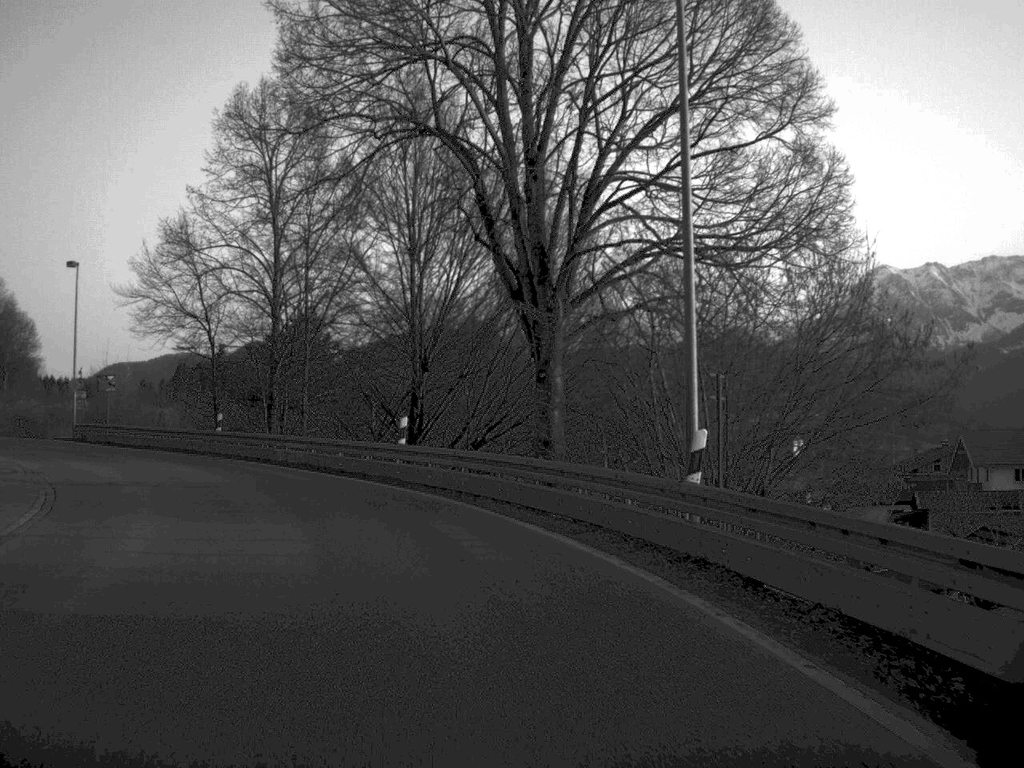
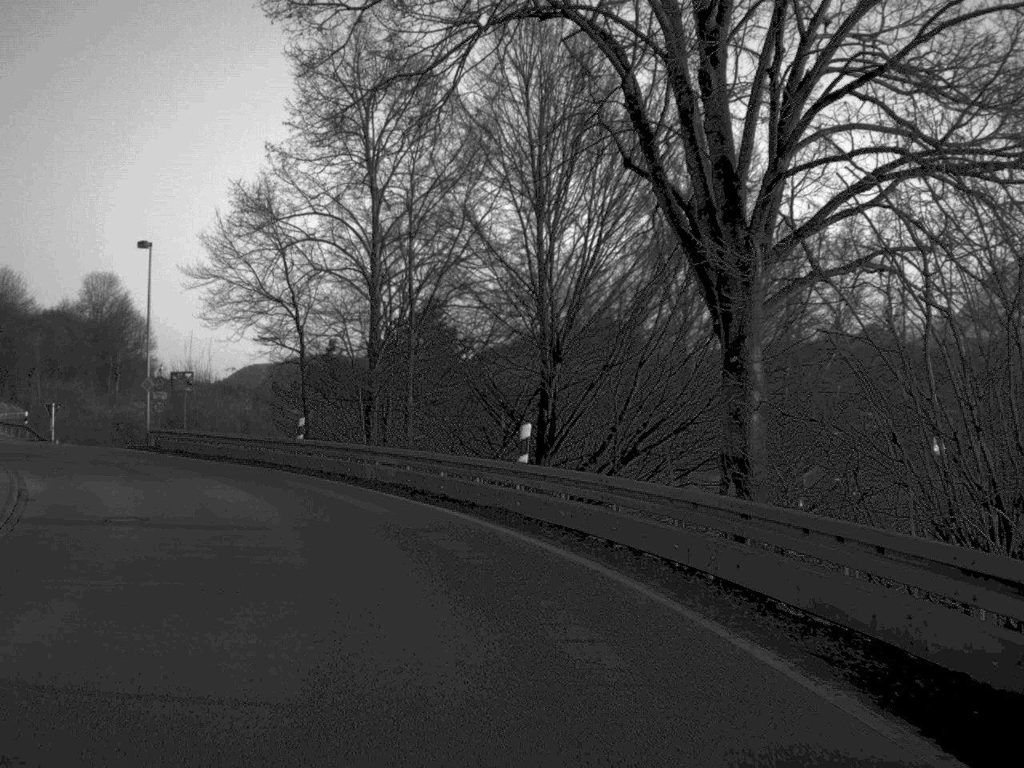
(-0.4, +8.0) m; -6°
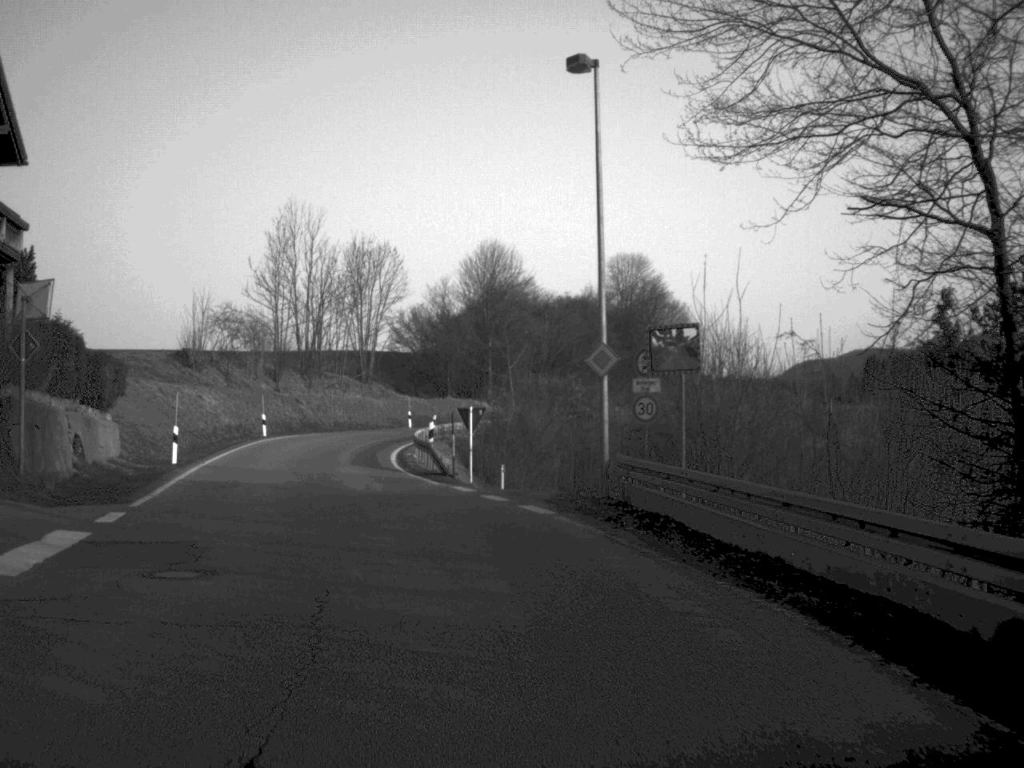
(-5.4, +24.9) m; -25°
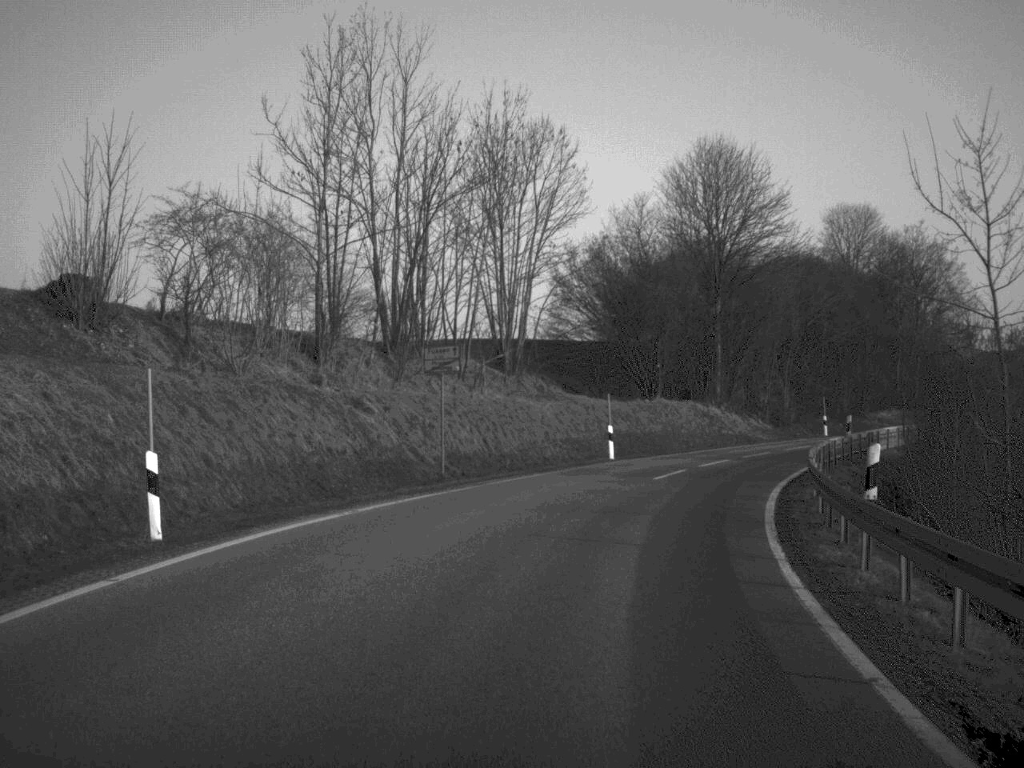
(-5.7, +41.9) m; -5°
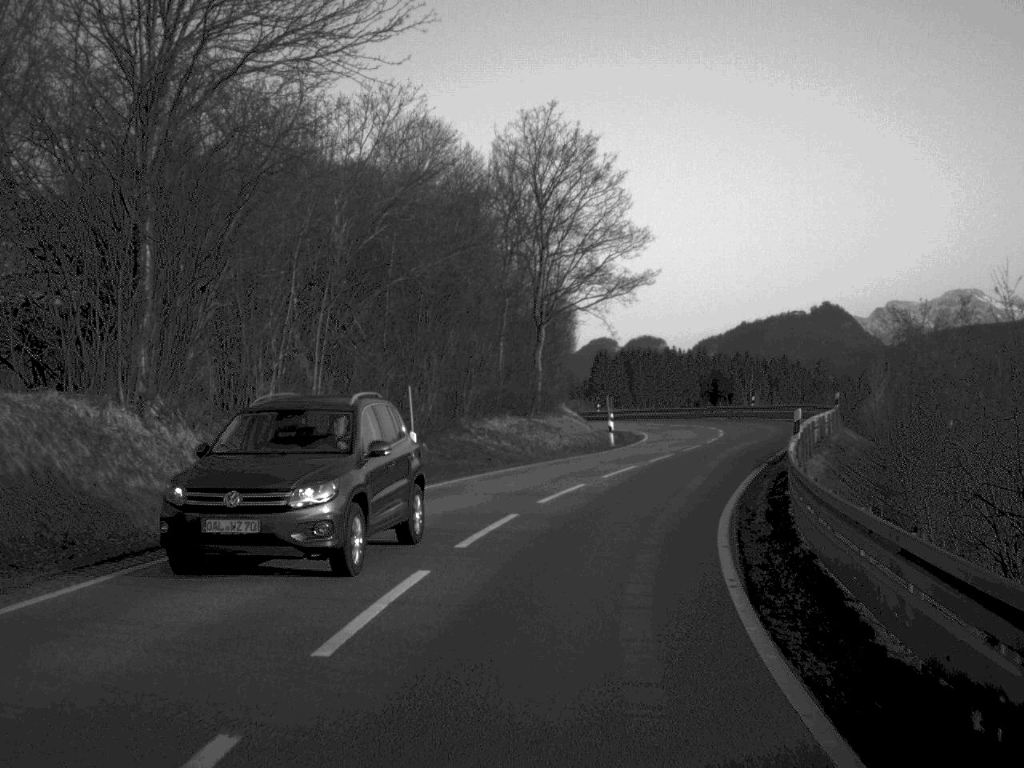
(+6.9, +36.4) m; +21°
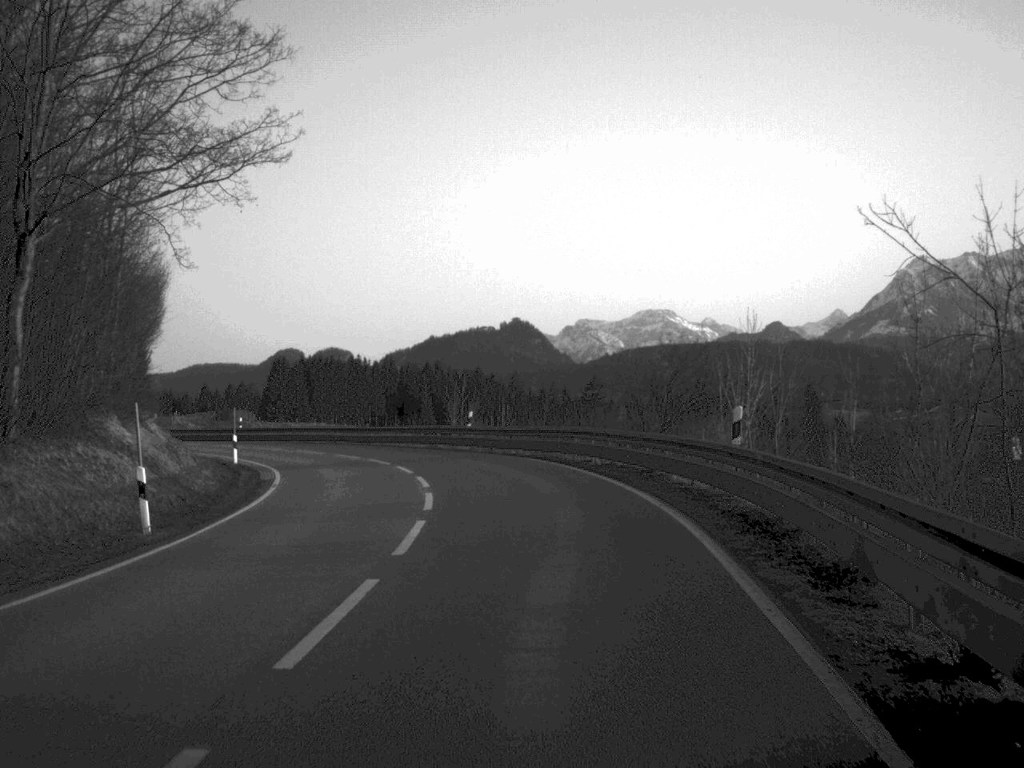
(+3.8, +29.4) m; +14°
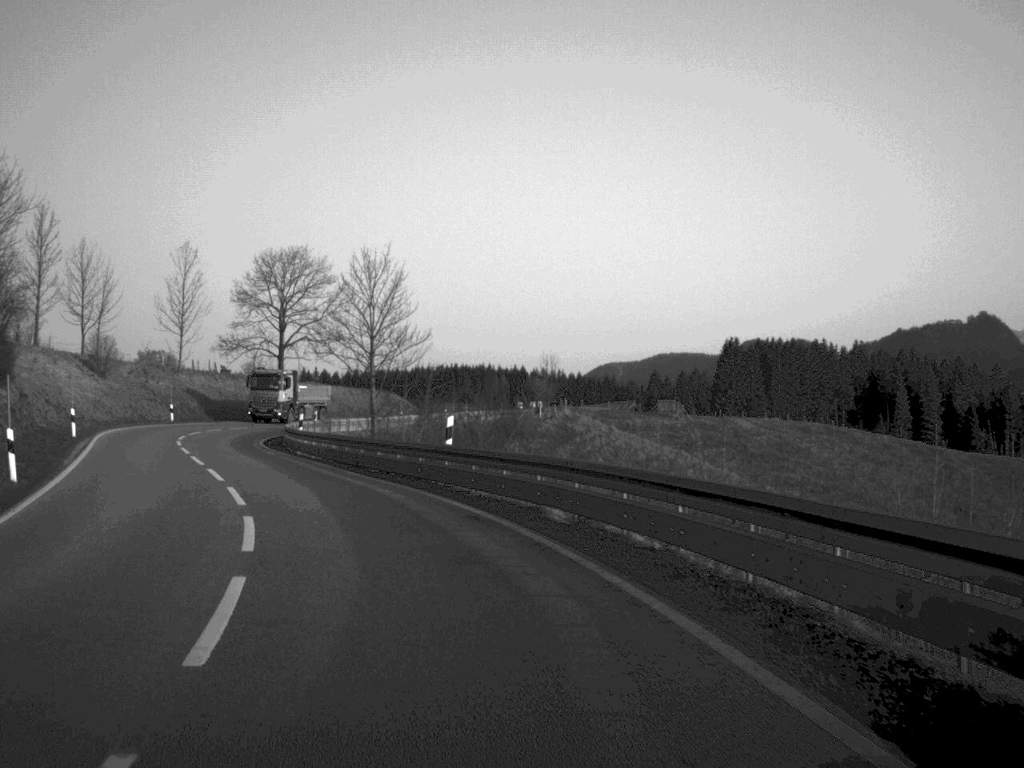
(-5.5, +47.5) m; -21°
